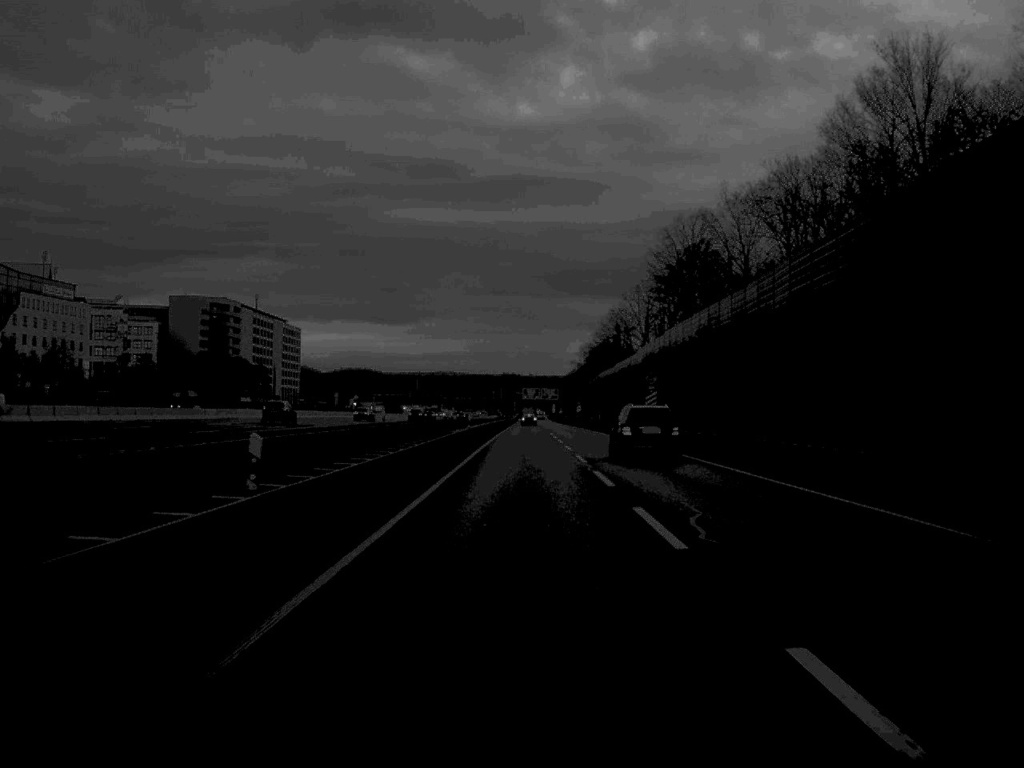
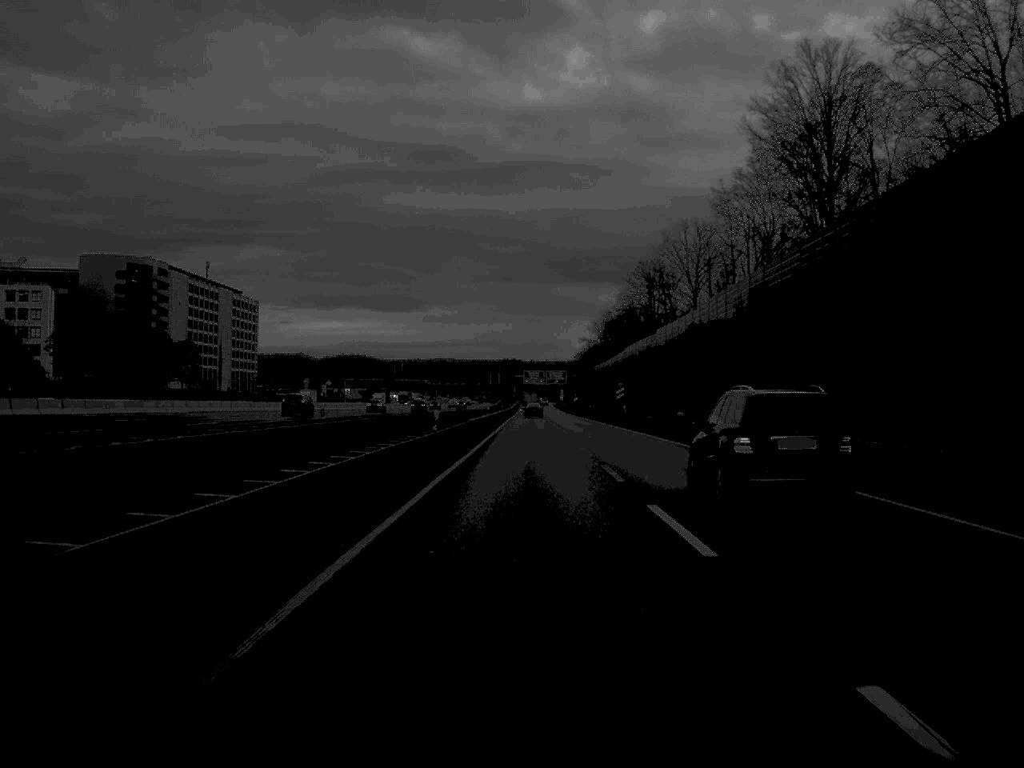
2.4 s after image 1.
(0.0, +72.7) m; 0°
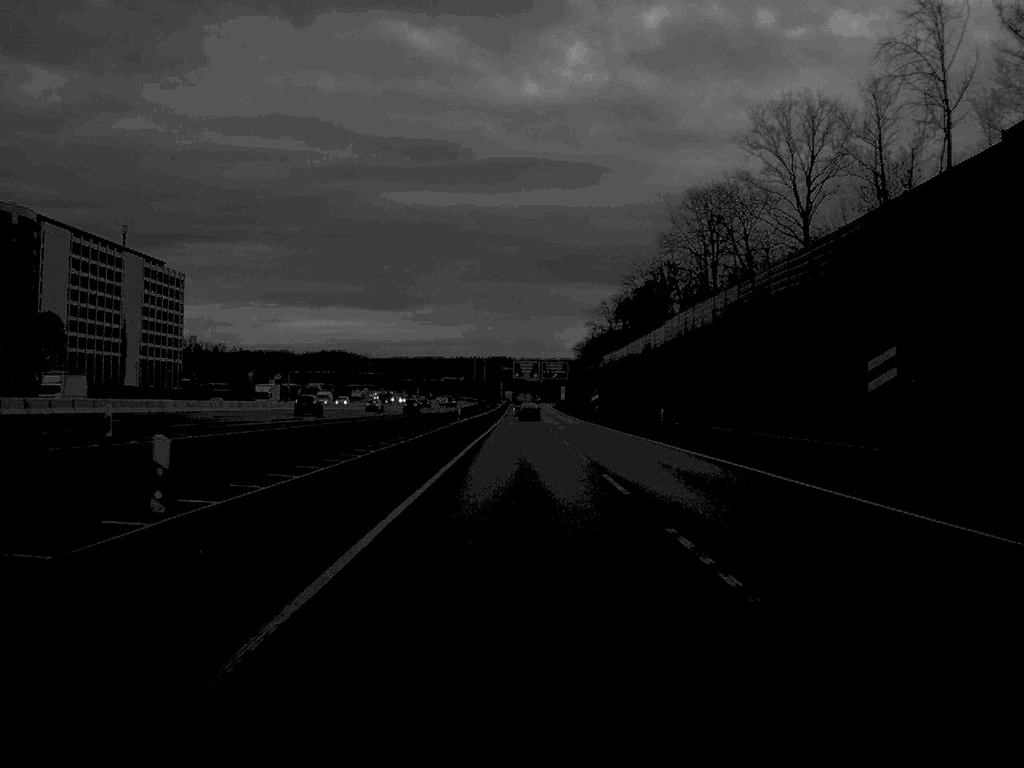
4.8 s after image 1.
(+0.2, +74.1) m; 0°
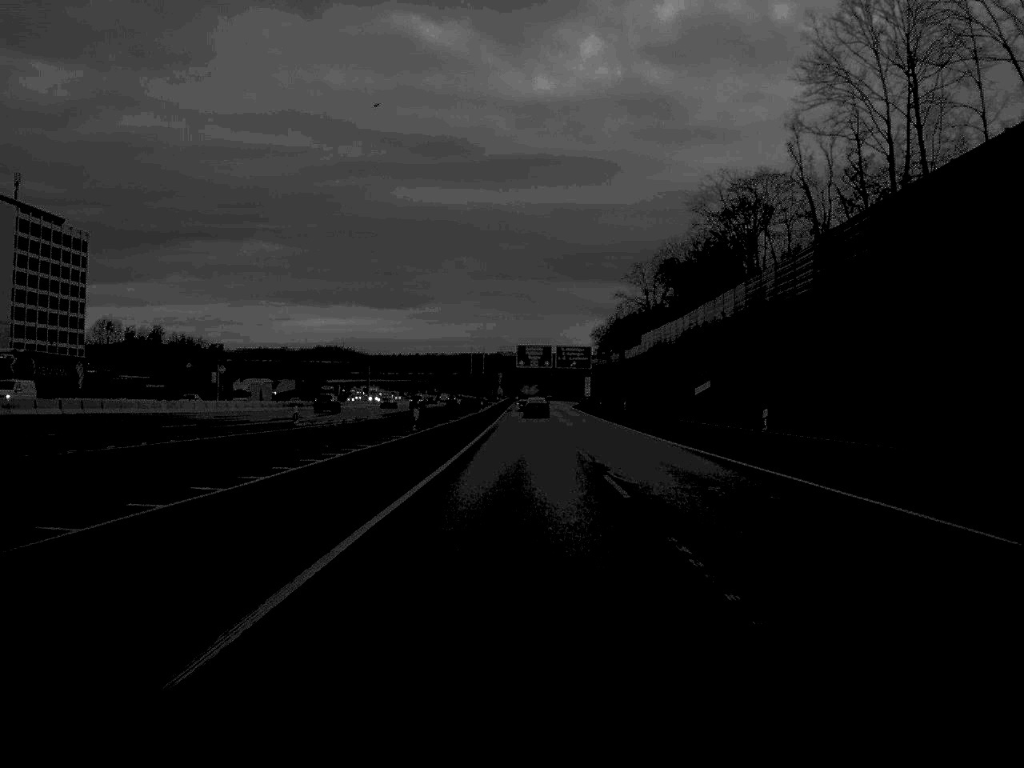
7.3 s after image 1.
(-0.1, +72.4) m; 0°
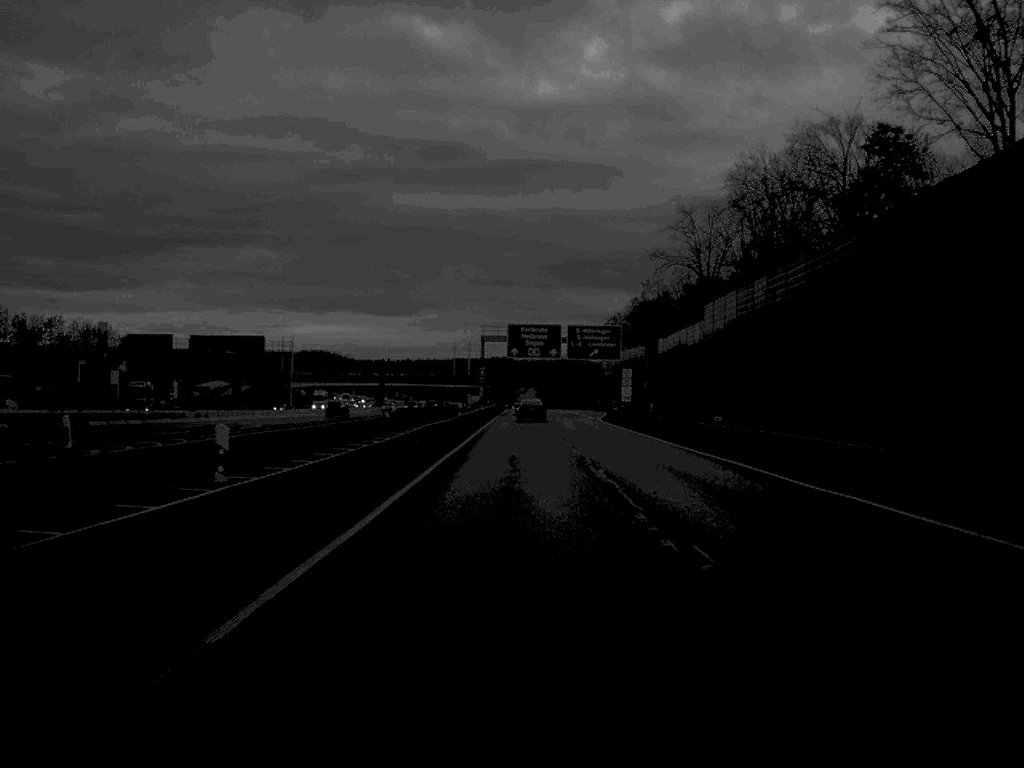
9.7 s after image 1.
(+0.1, +67.9) m; 0°
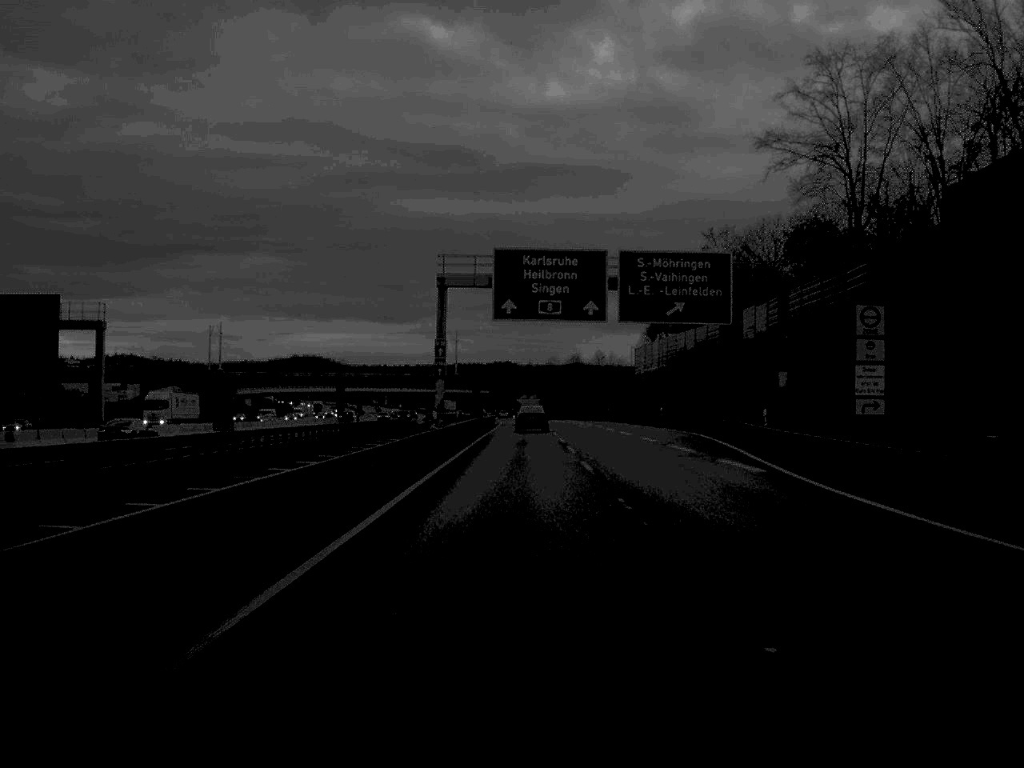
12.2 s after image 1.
(-0.1, +67.2) m; 0°
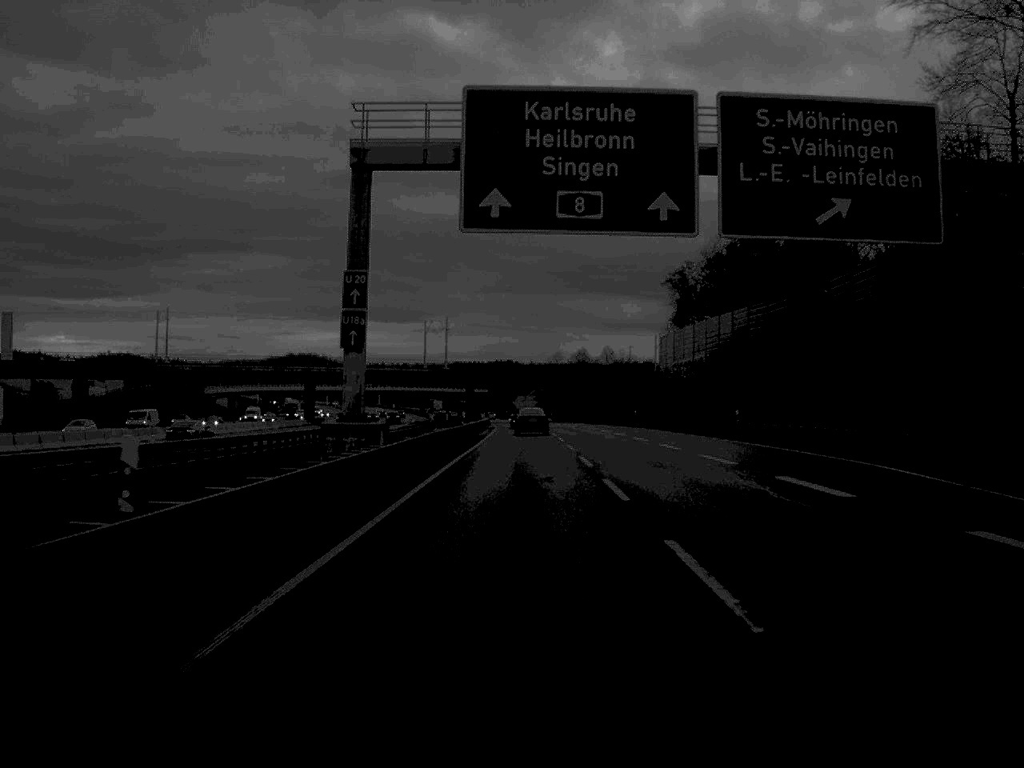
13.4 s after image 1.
(0.0, +31.5) m; 0°
